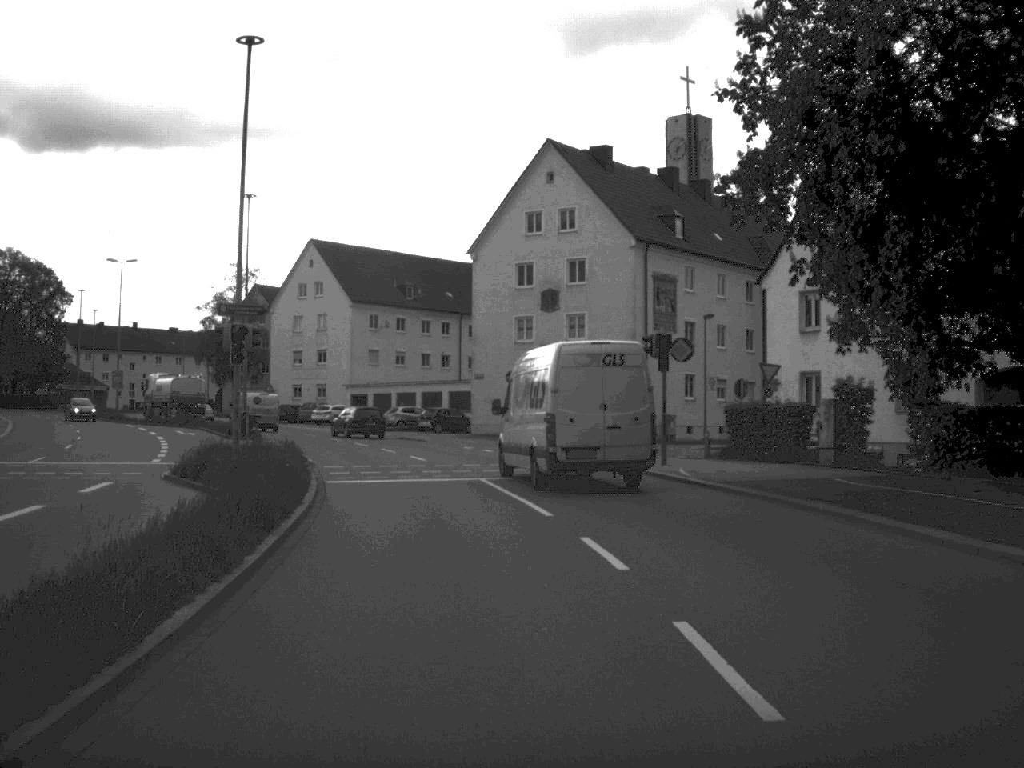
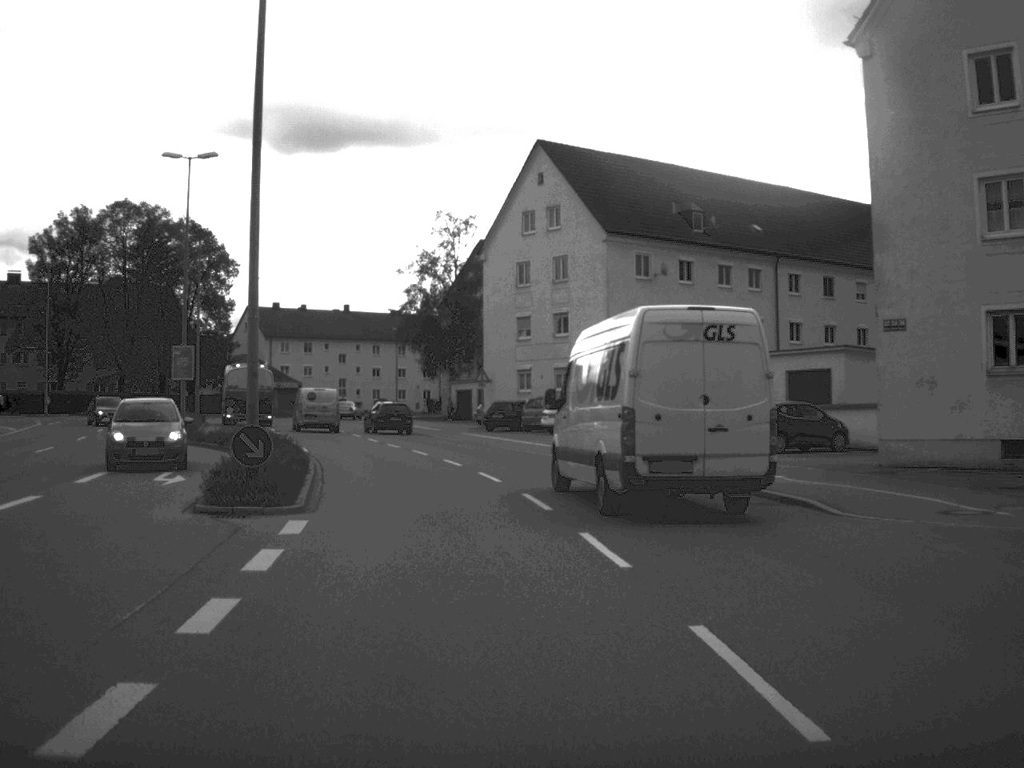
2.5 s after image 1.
(-4.2, +36.6) m; -12°
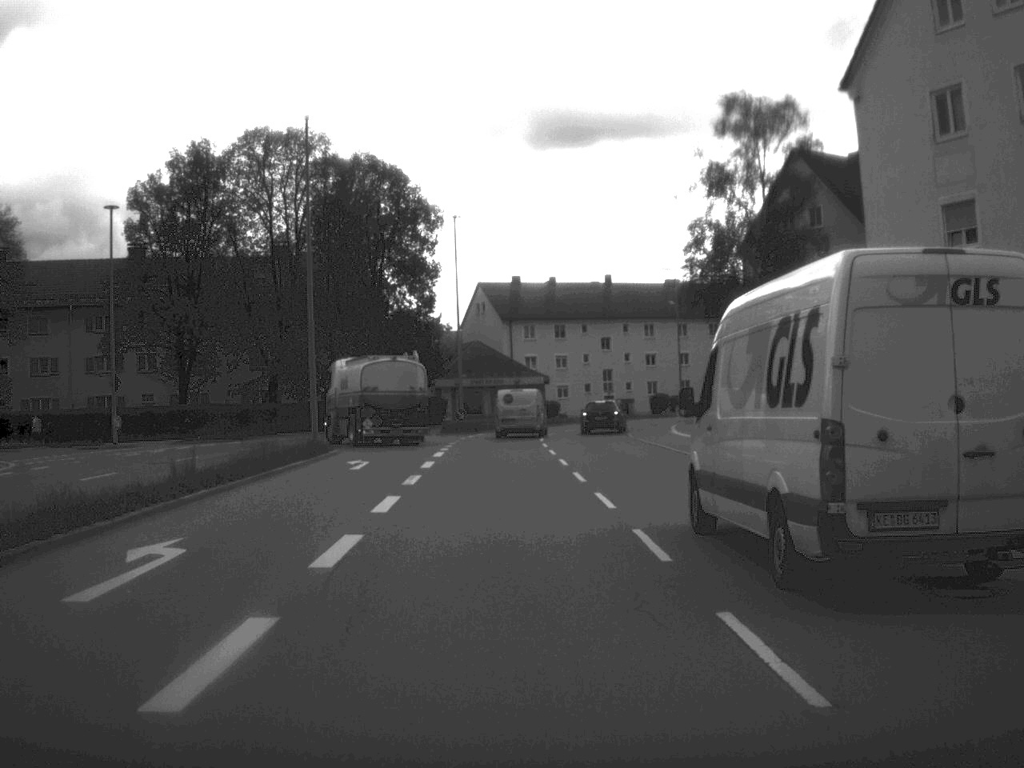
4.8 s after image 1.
(-3.9, +34.2) m; -12°
